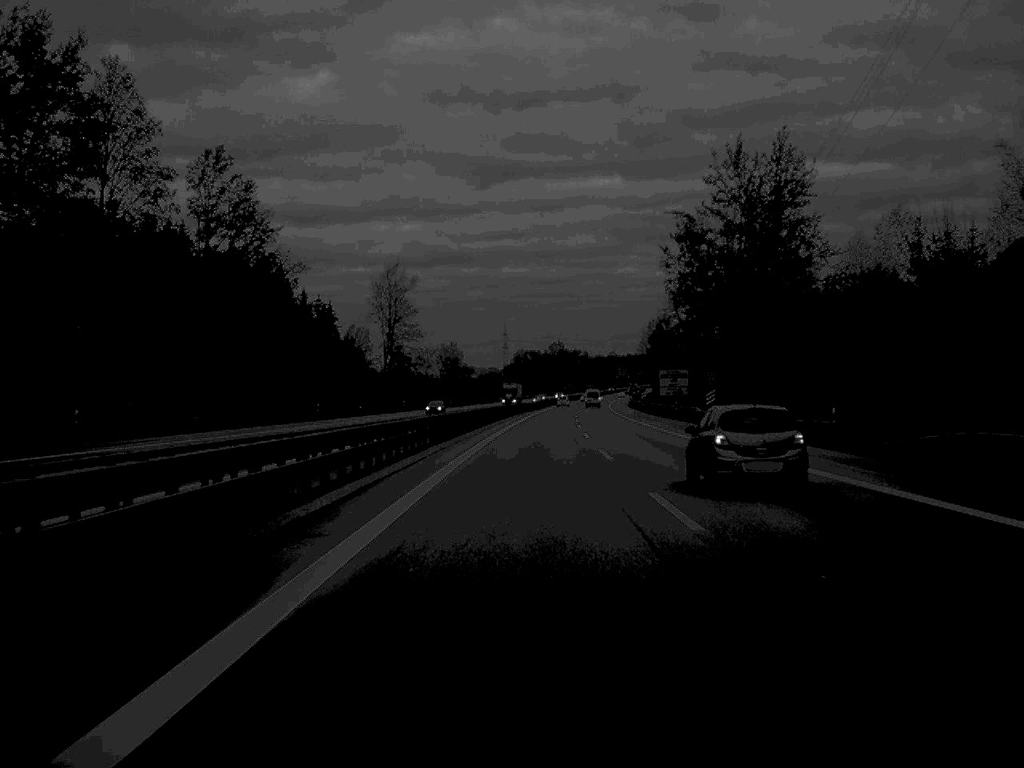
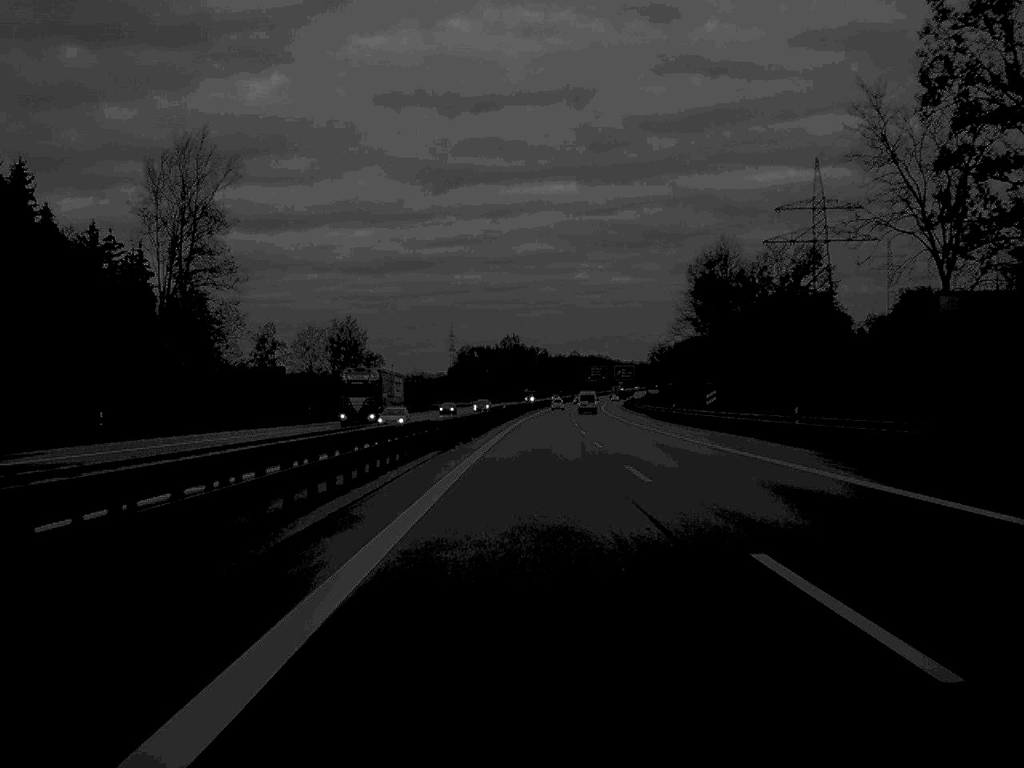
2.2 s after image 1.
(+1.6, +98.2) m; +2°
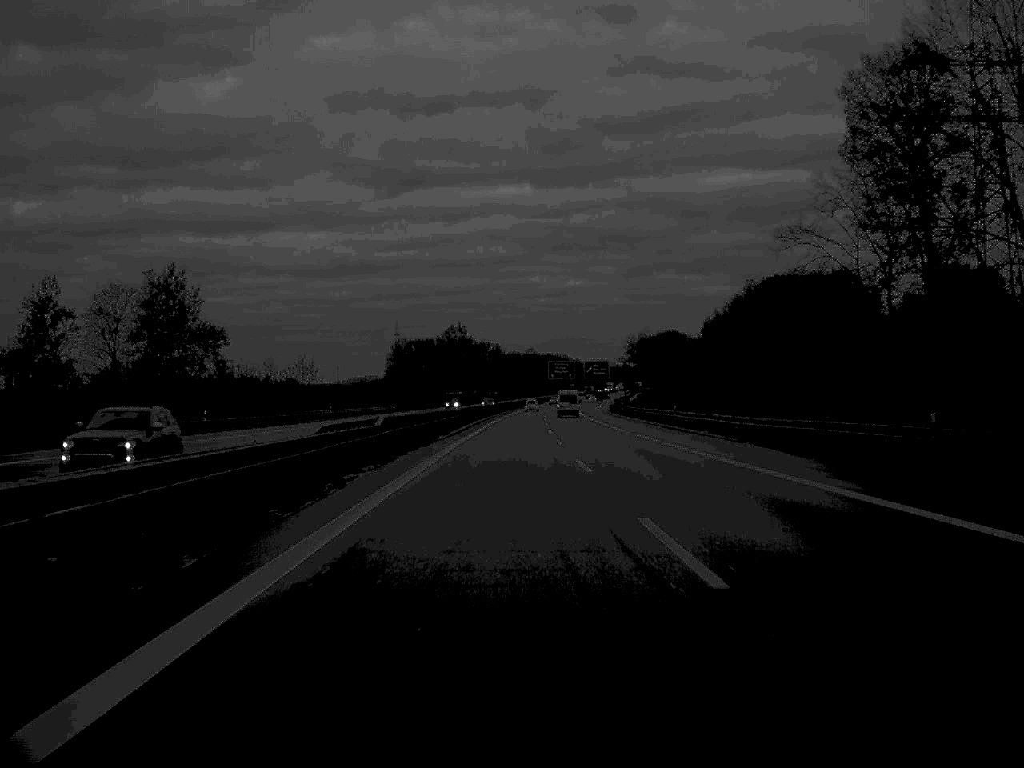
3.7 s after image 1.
(+1.2, +68.0) m; +2°
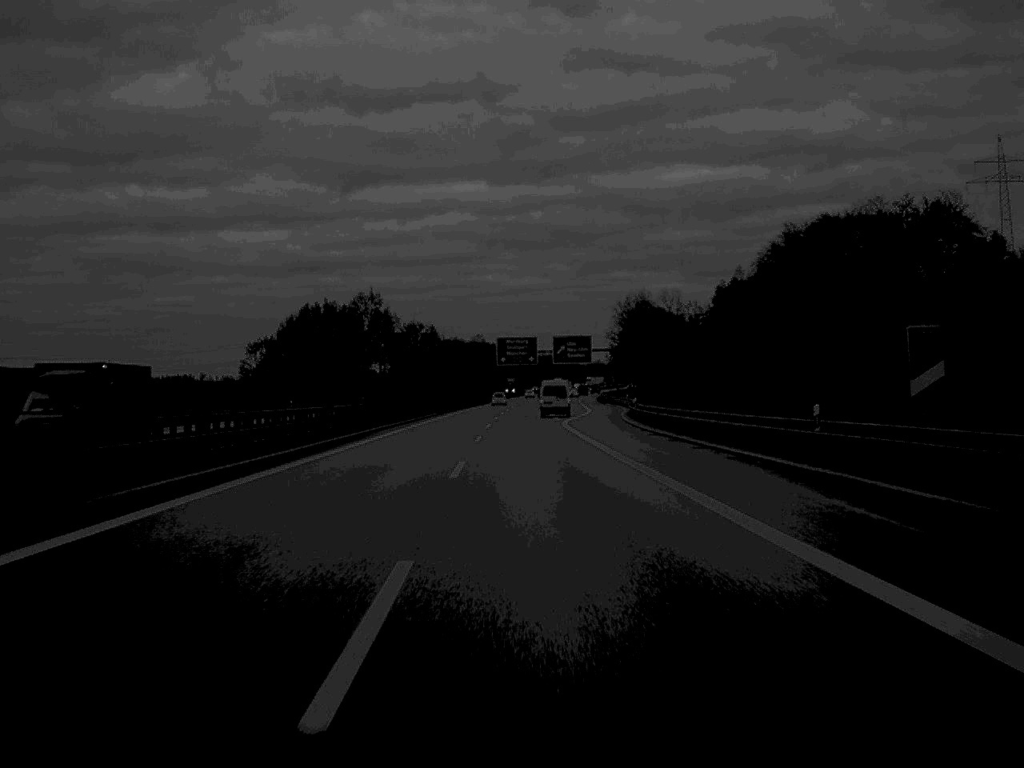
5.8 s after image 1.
(+2.3, +96.4) m; +2°
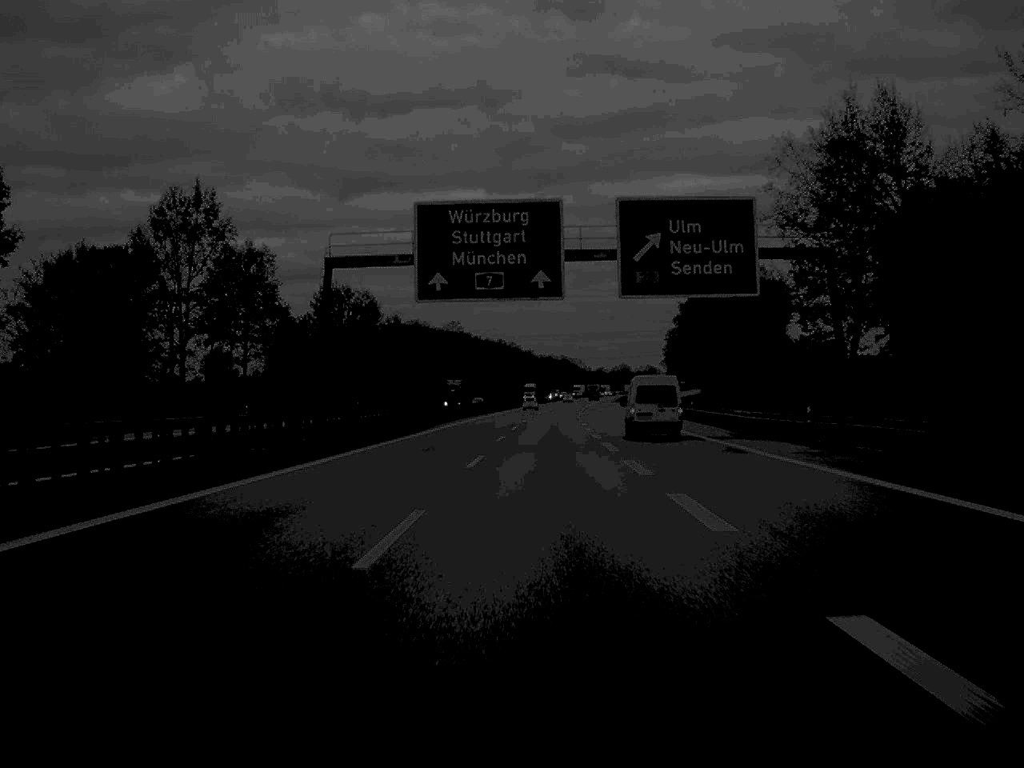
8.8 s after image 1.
(-0.1, +123.8) m; 0°
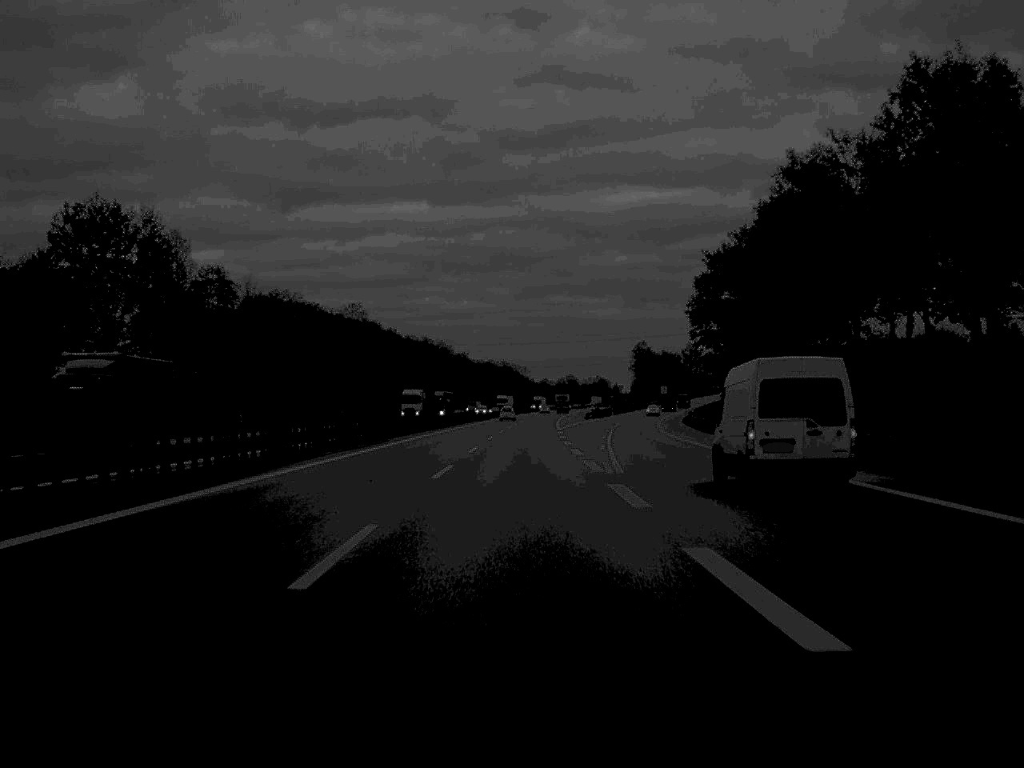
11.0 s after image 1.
(+1.9, +90.4) m; +3°
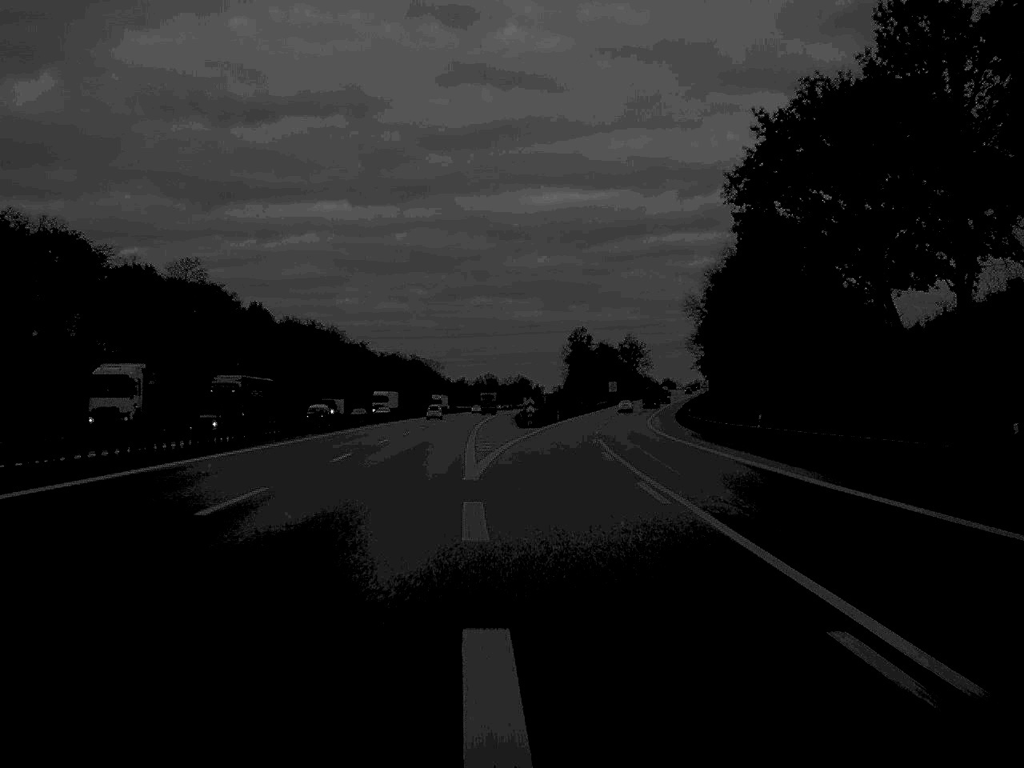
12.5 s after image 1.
(+2.0, +65.0) m; +4°
